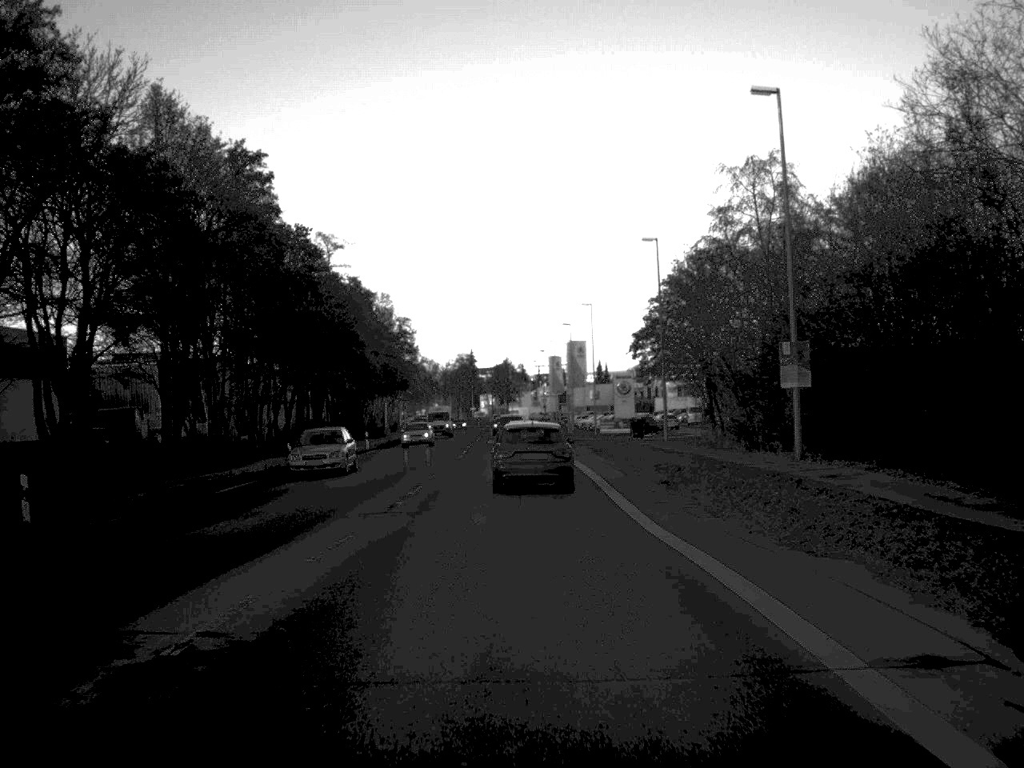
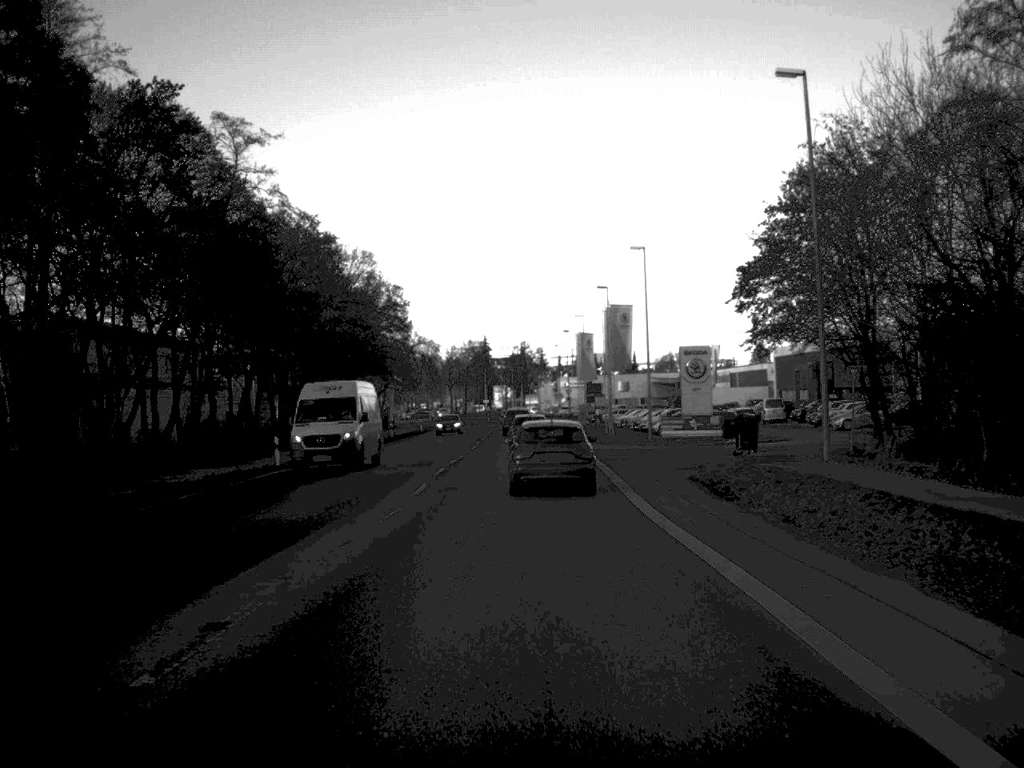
(-0.3, +31.2) m; -1°
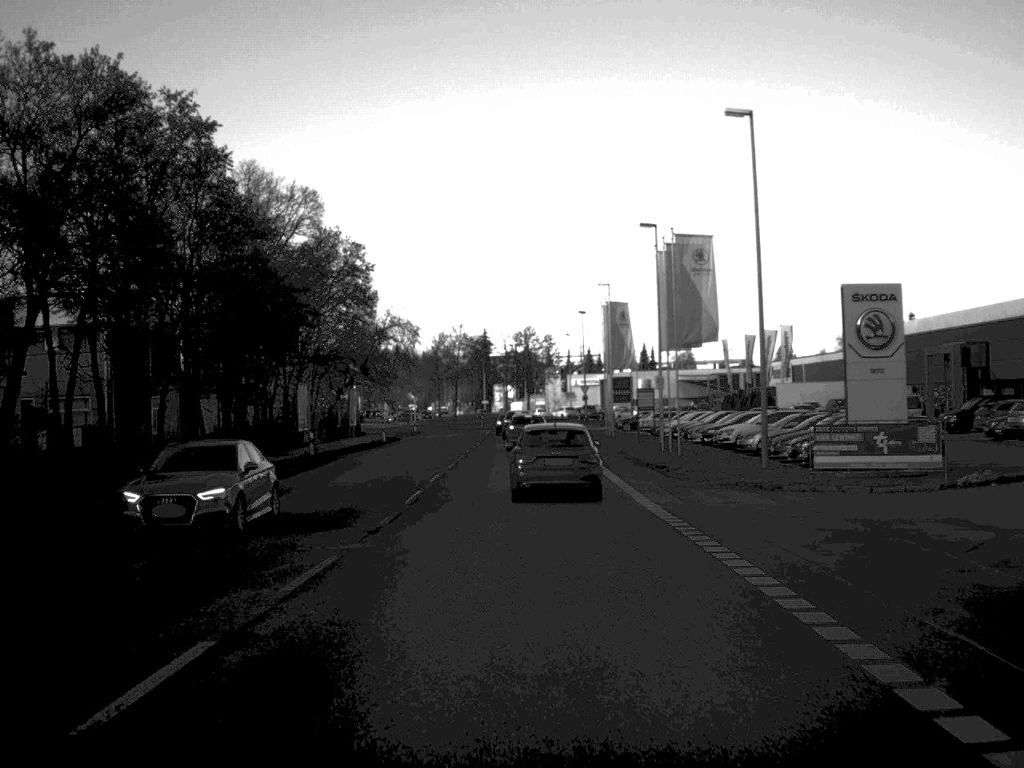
(-0.1, +31.8) m; 0°
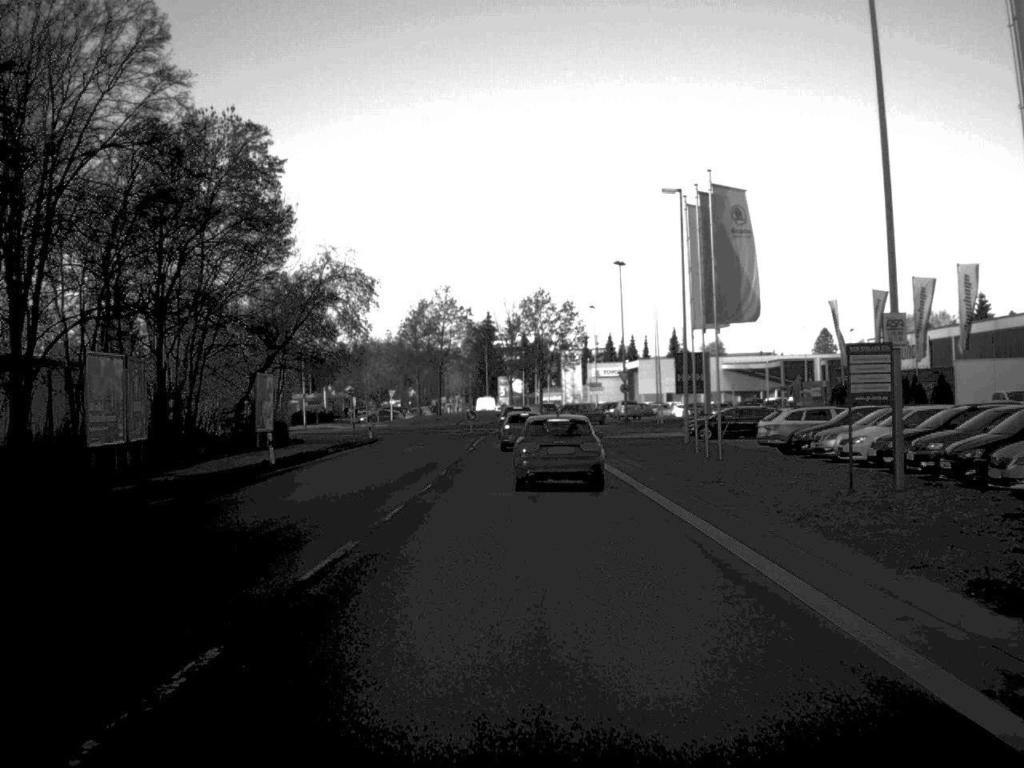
(-0.2, +37.0) m; -1°
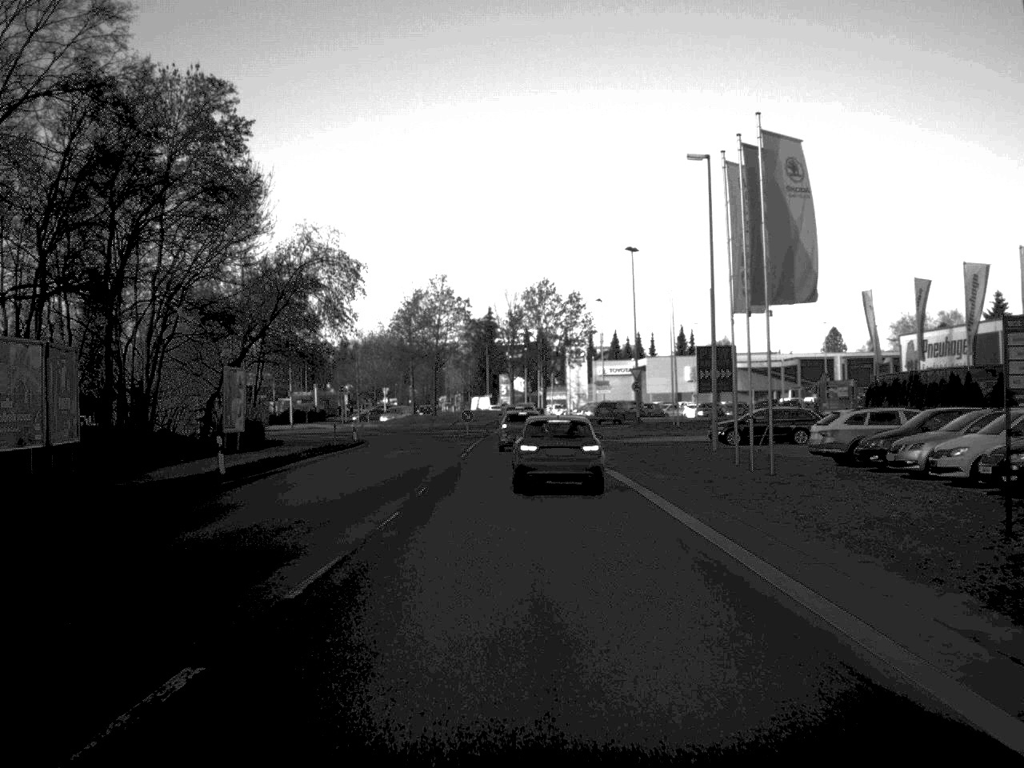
(0.0, +7.2) m; 0°
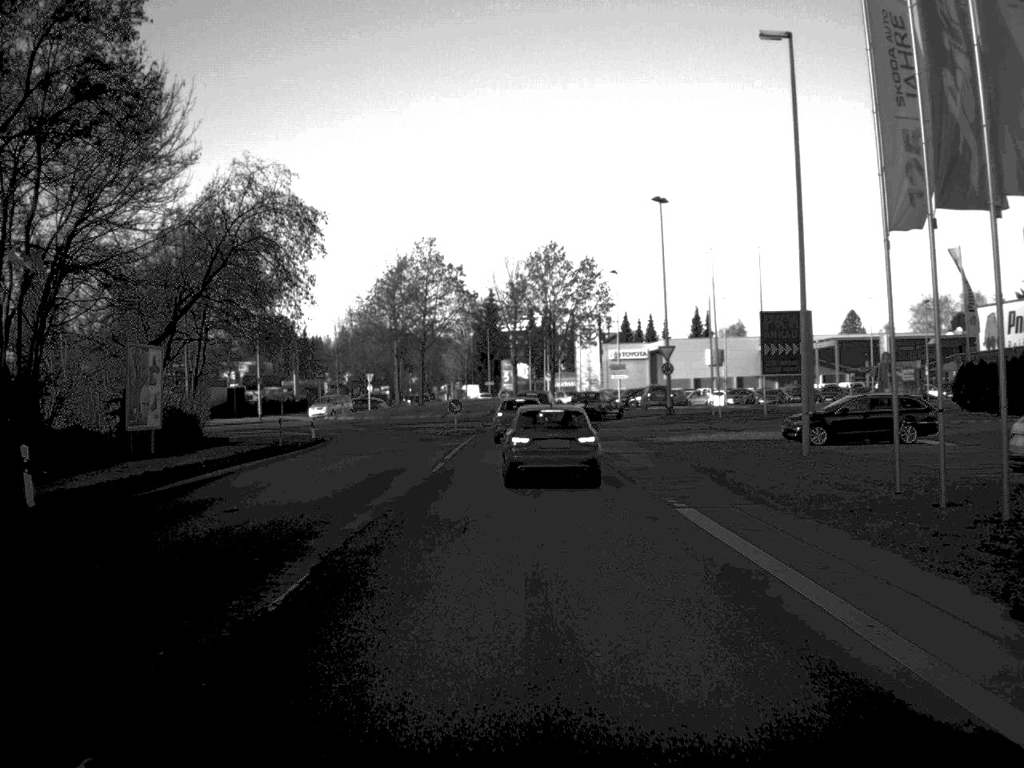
(0.0, +13.9) m; 0°
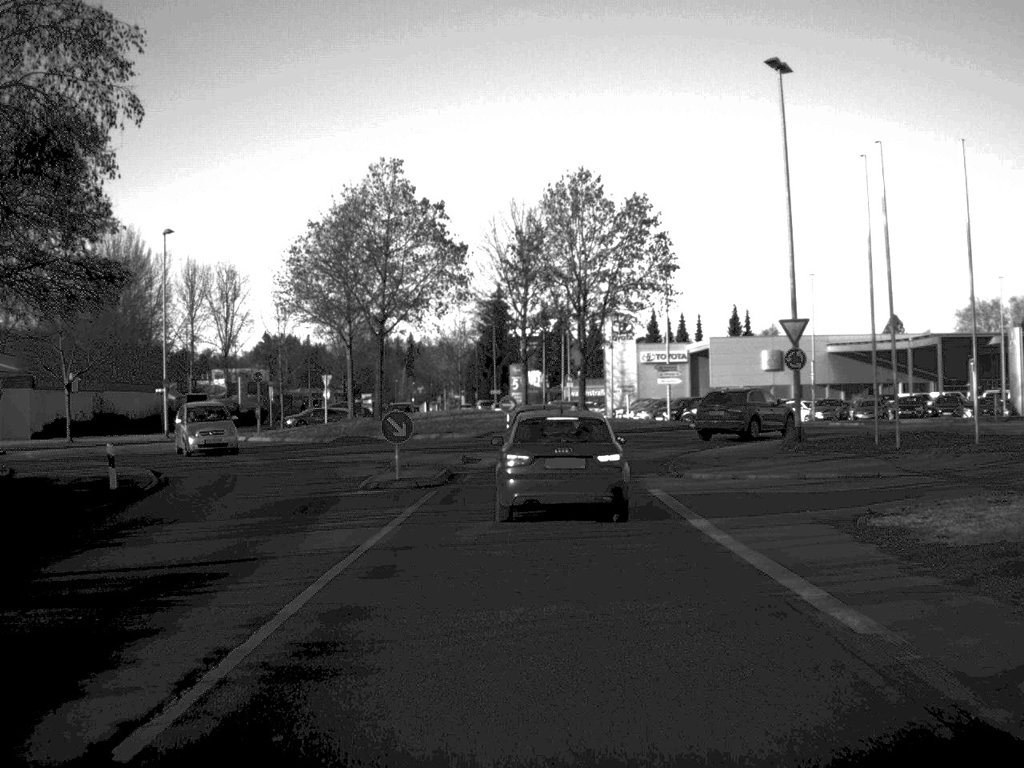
(-0.2, +25.9) m; -1°
